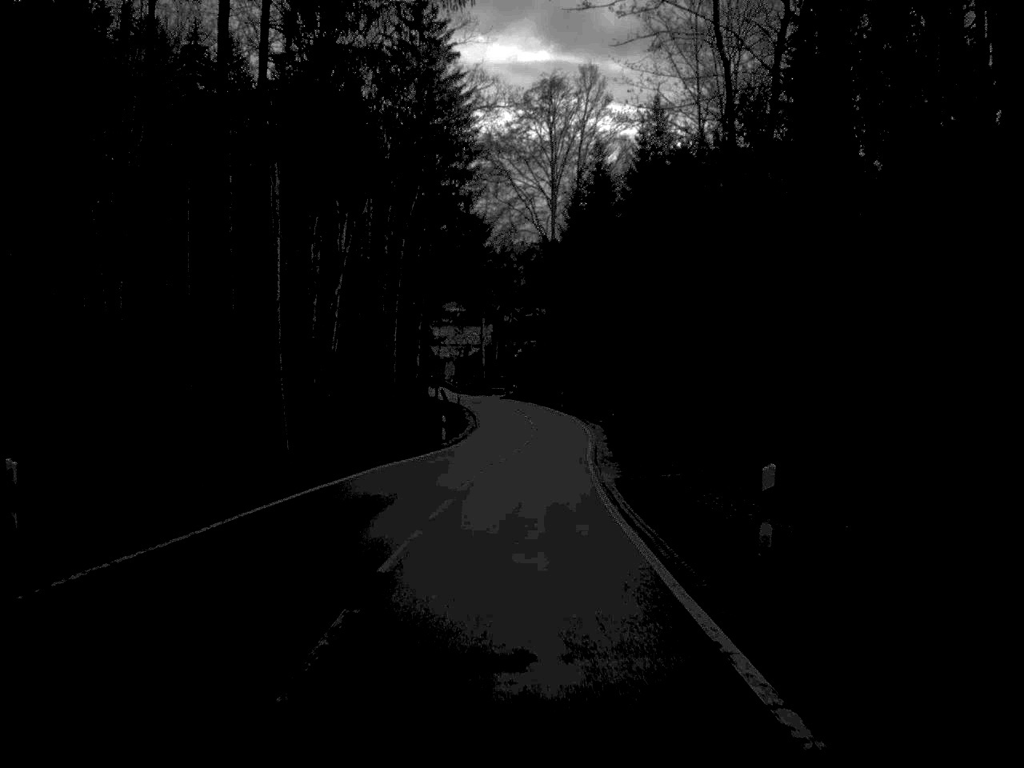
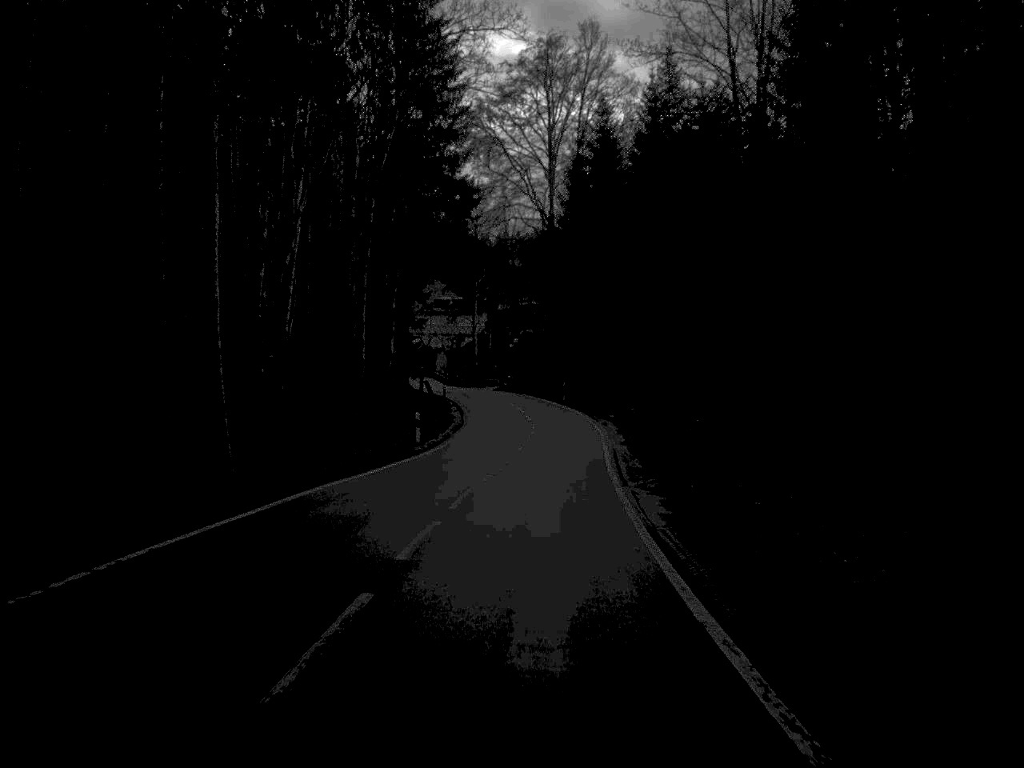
(0.0, +11.0) m; 0°
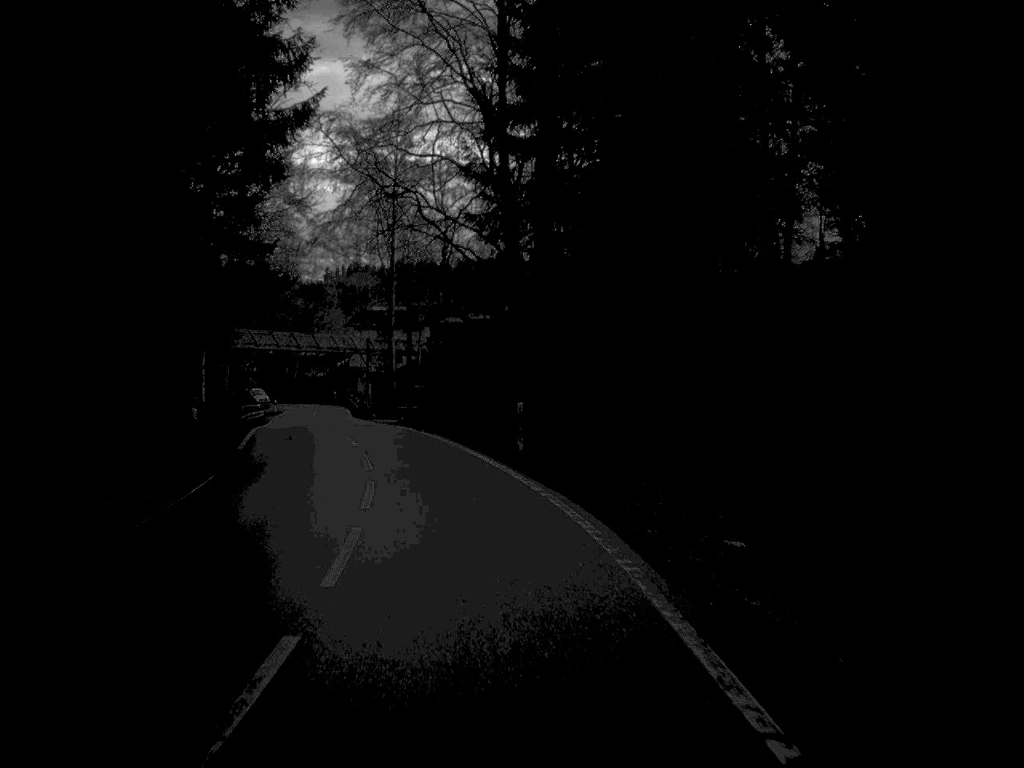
(+1.4, +44.8) m; +1°
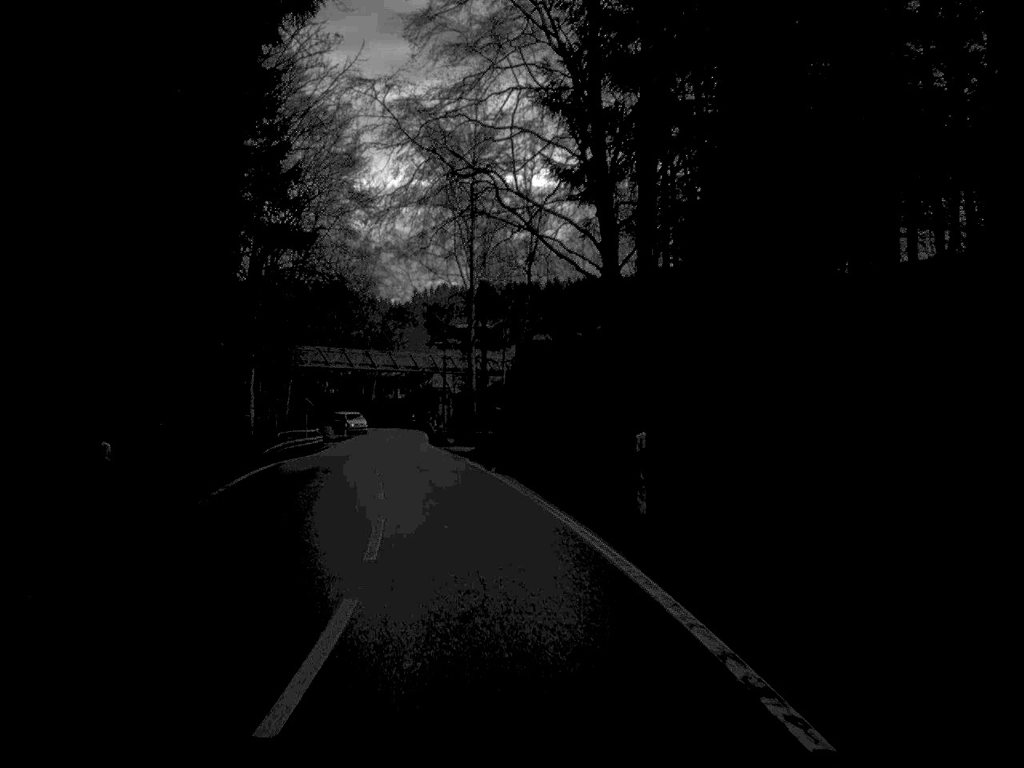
(-0.4, +10.3) m; -4°
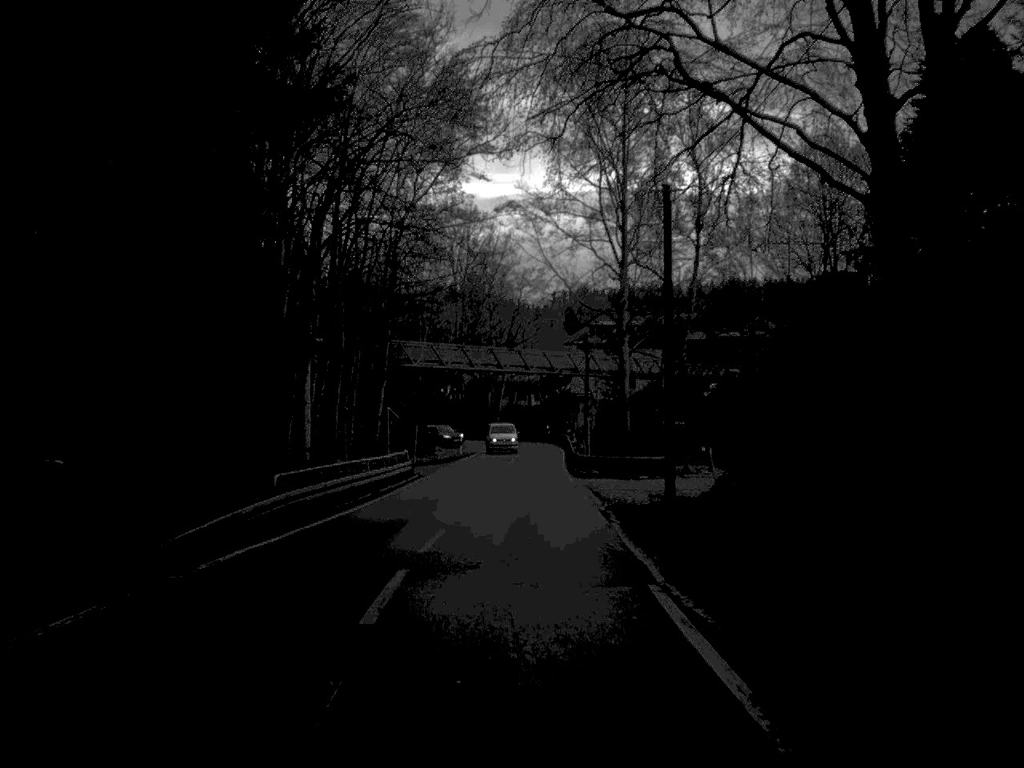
(-1.3, +21.0) m; -6°
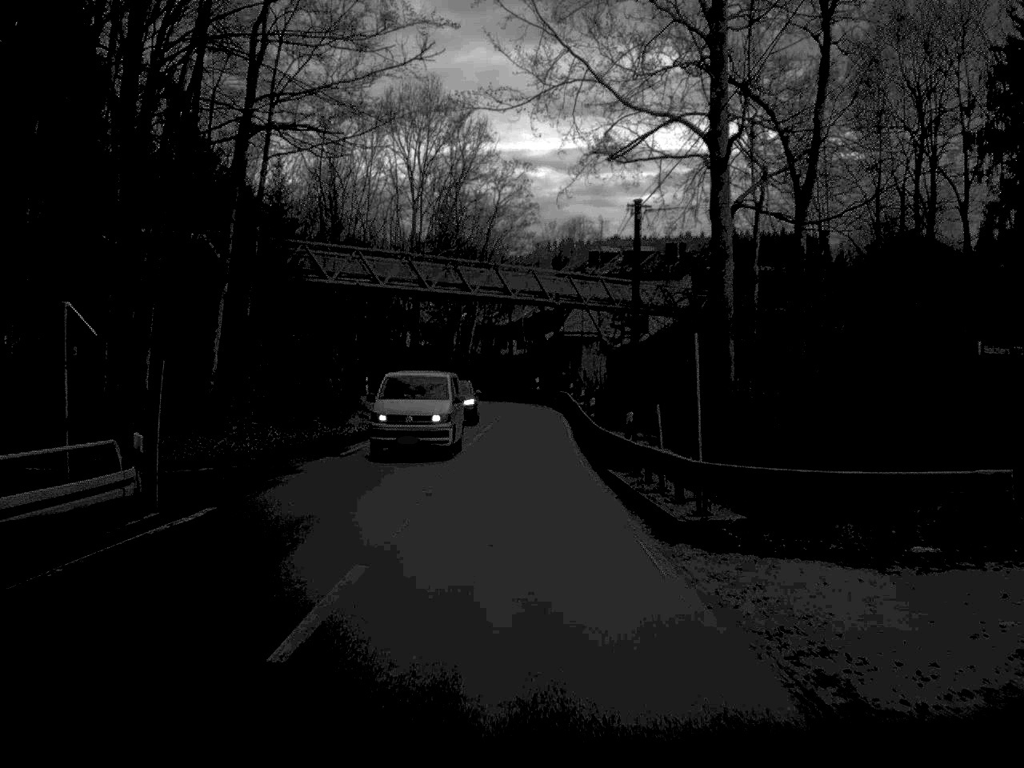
(+0.2, +32.6) m; +1°
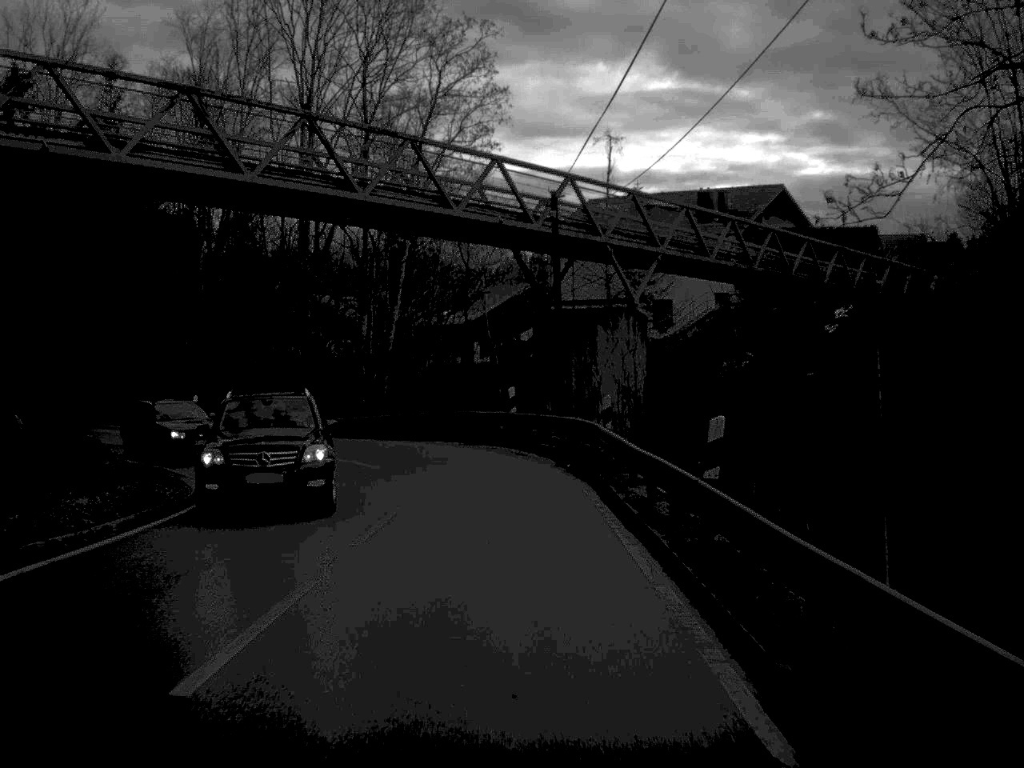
(+0.2, +36.5) m; +1°
